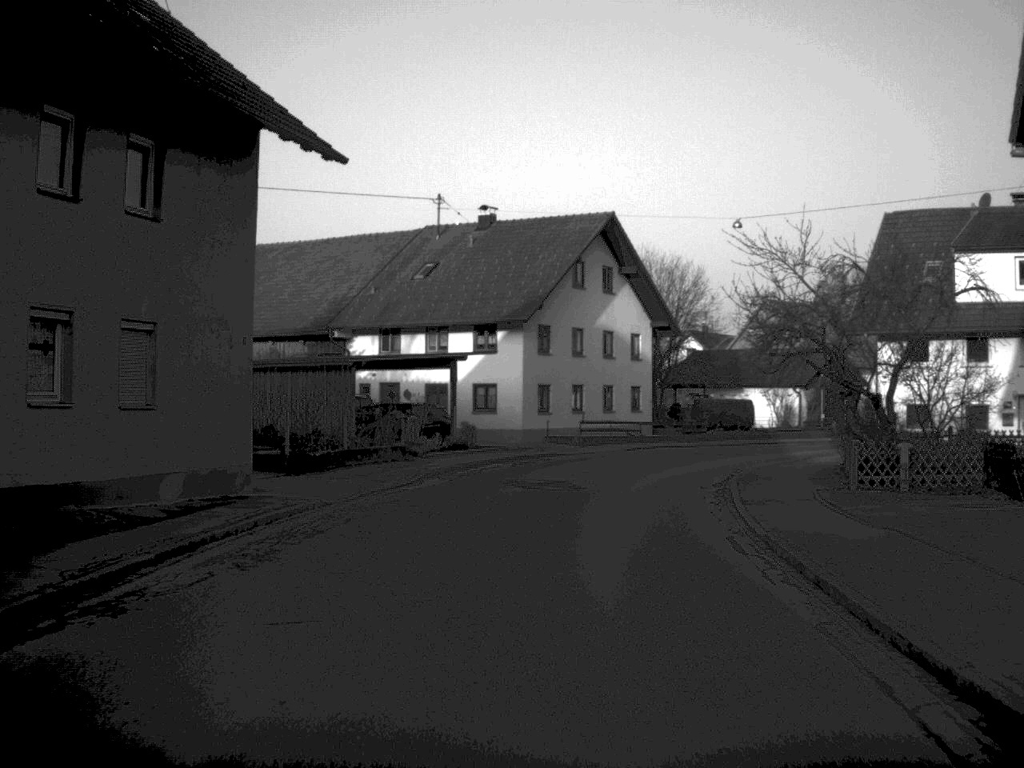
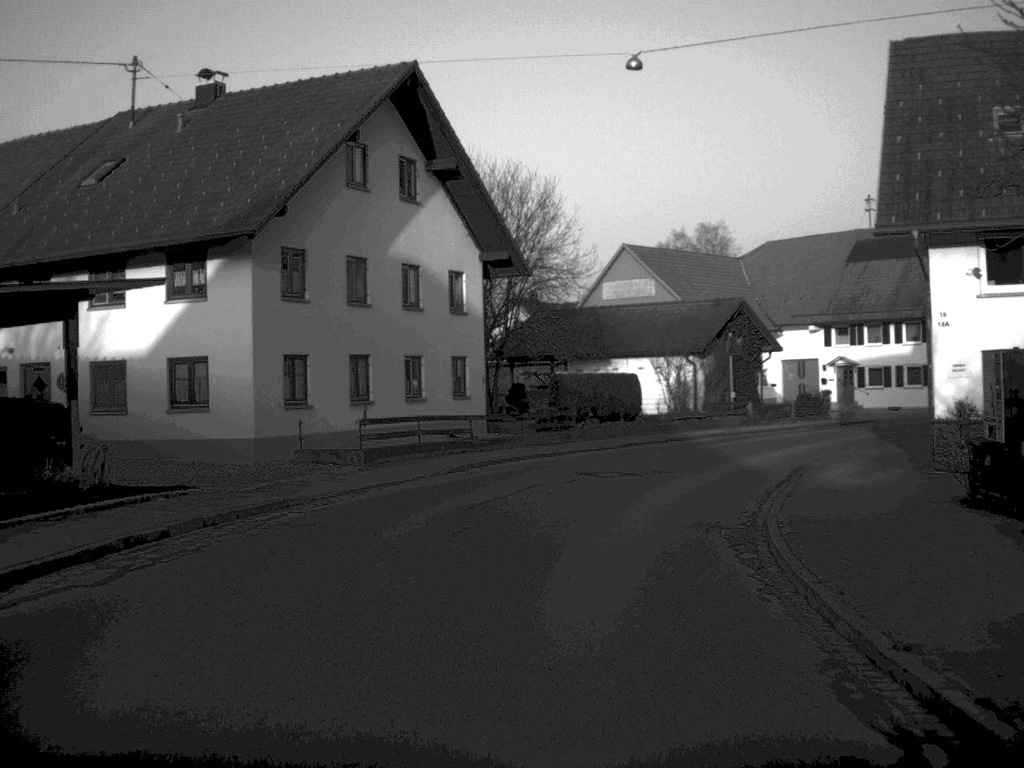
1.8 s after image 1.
(+1.4, +21.9) m; +8°
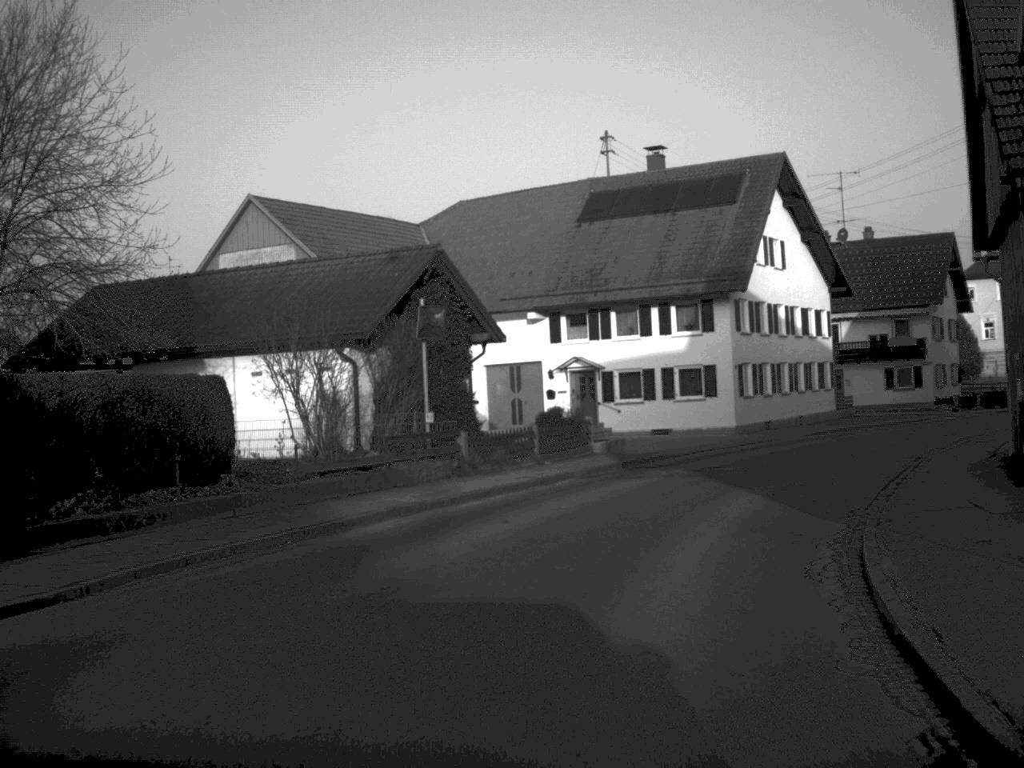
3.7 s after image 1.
(+2.7, +22.7) m; +15°
